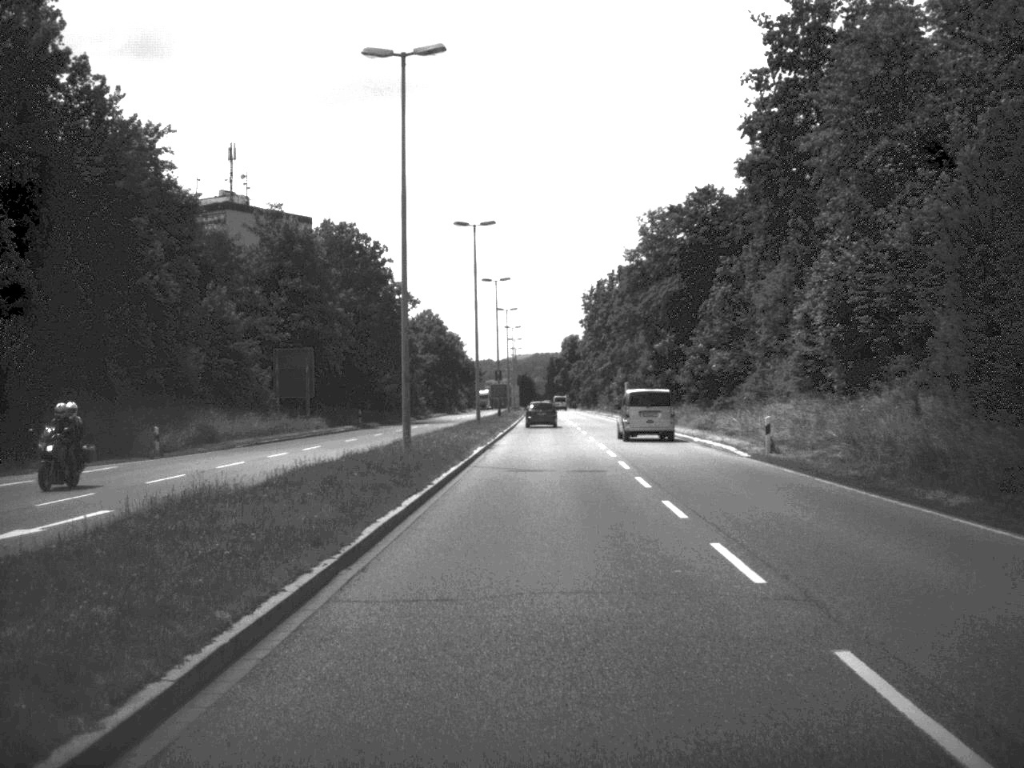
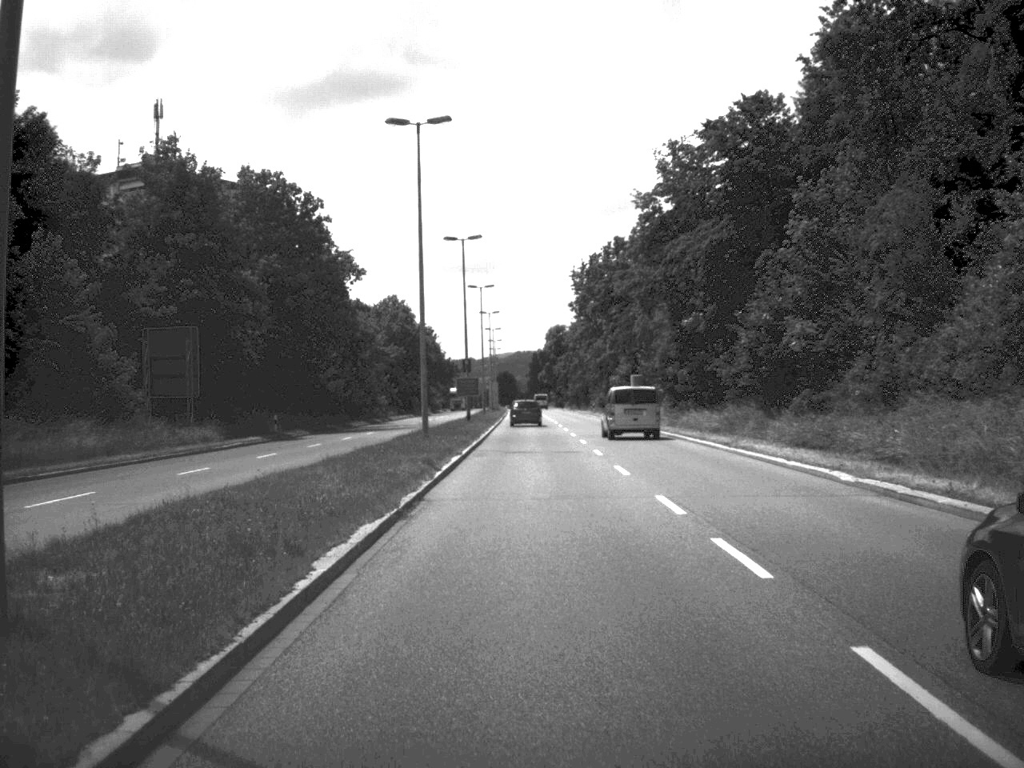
(+0.2, +23.4) m; +1°
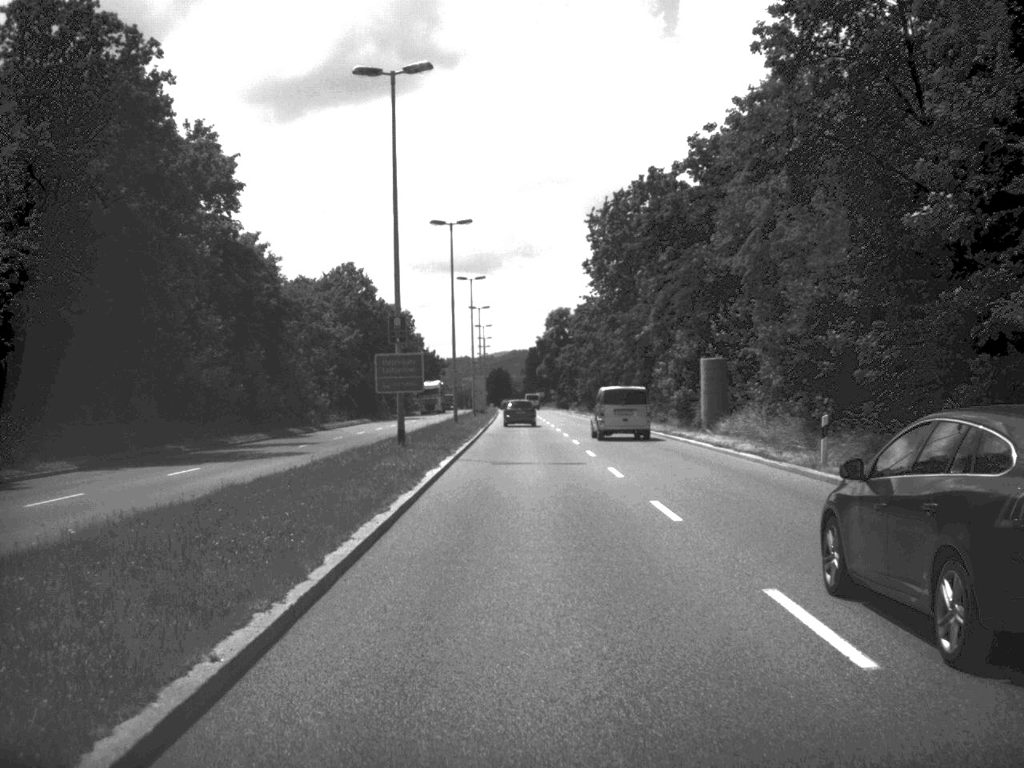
(0.0, +35.7) m; 0°
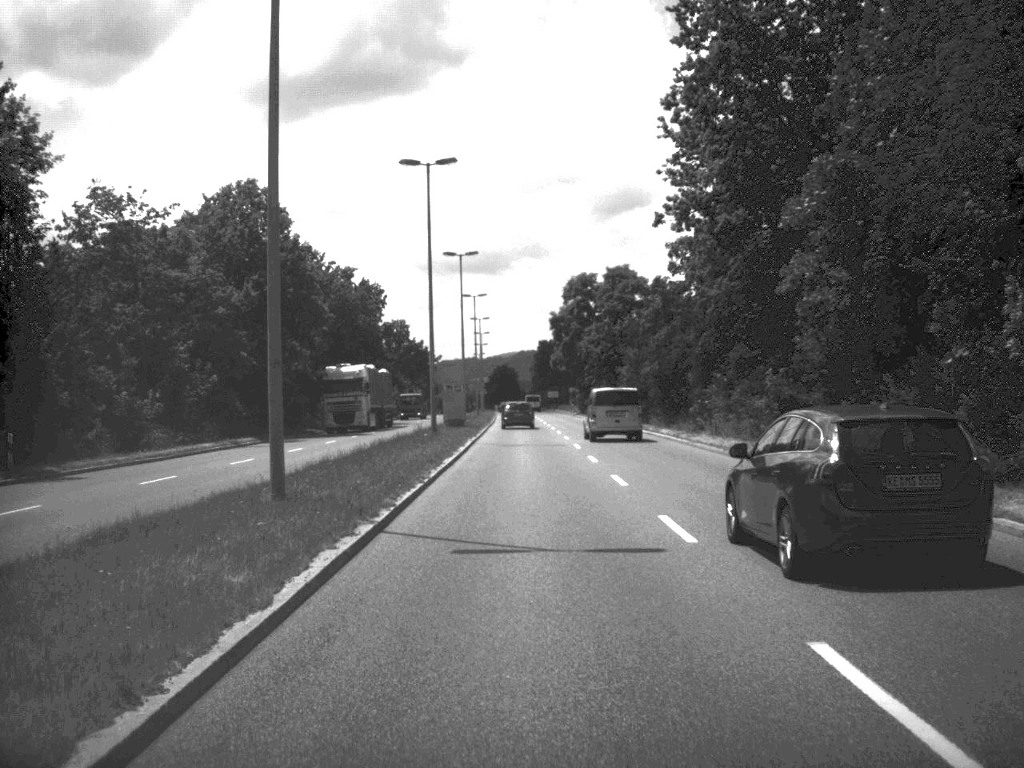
(-0.2, +46.1) m; -1°
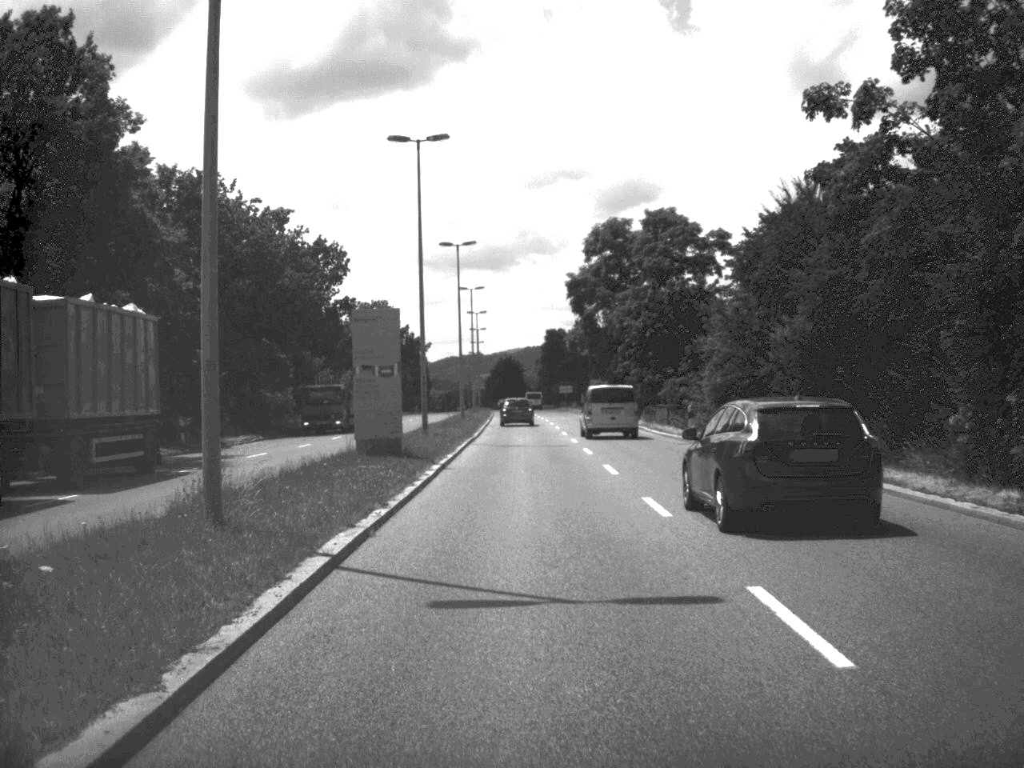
(-0.1, +33.1) m; 0°
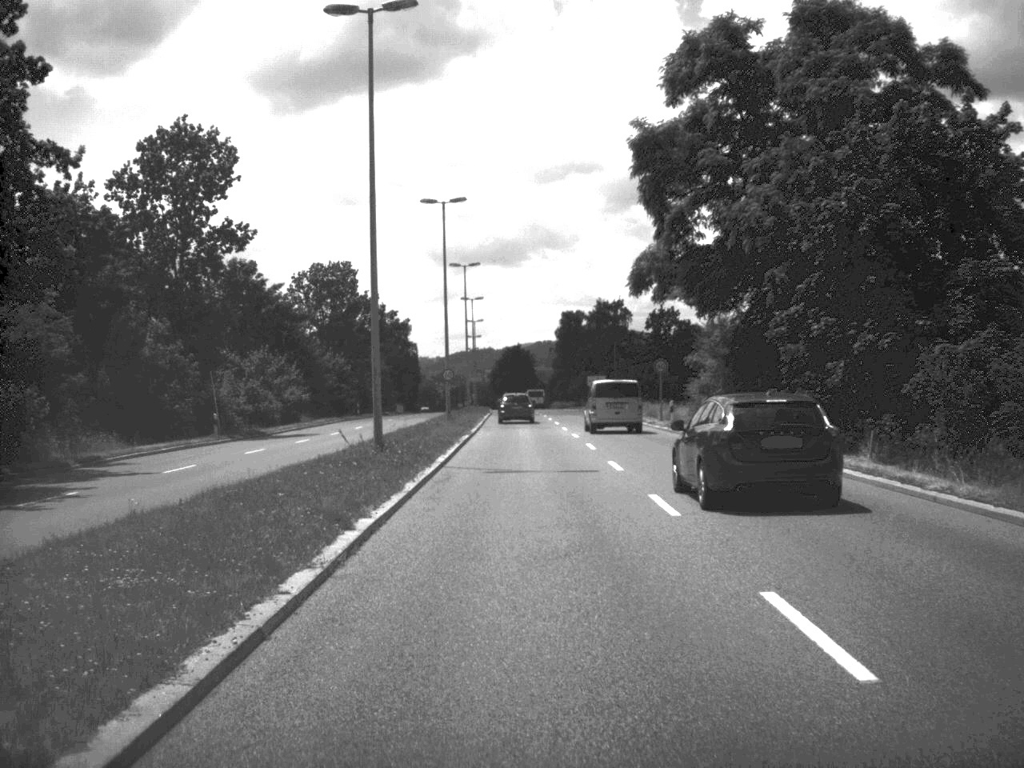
(-0.2, +44.3) m; -1°
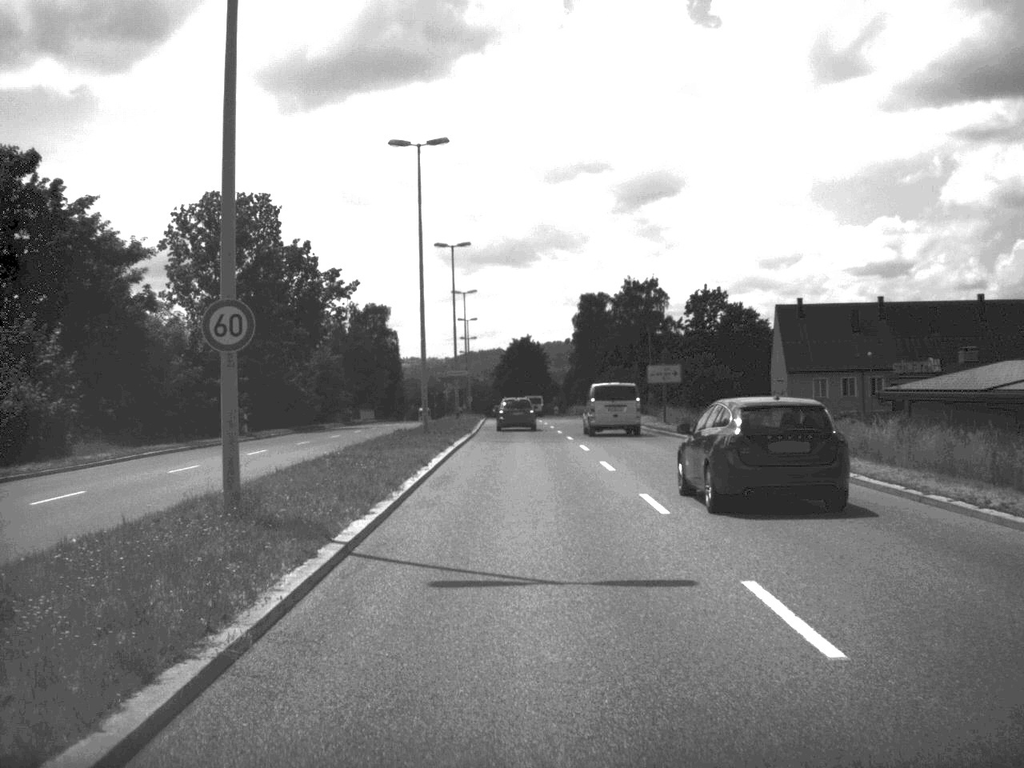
(-0.2, +43.3) m; -1°
